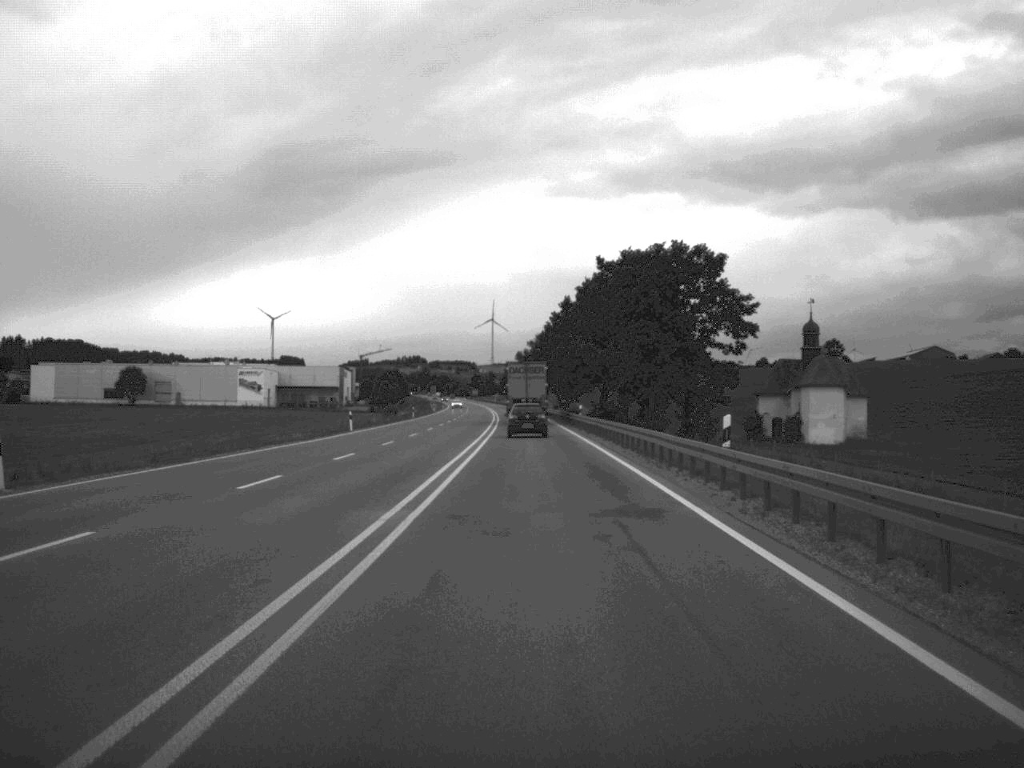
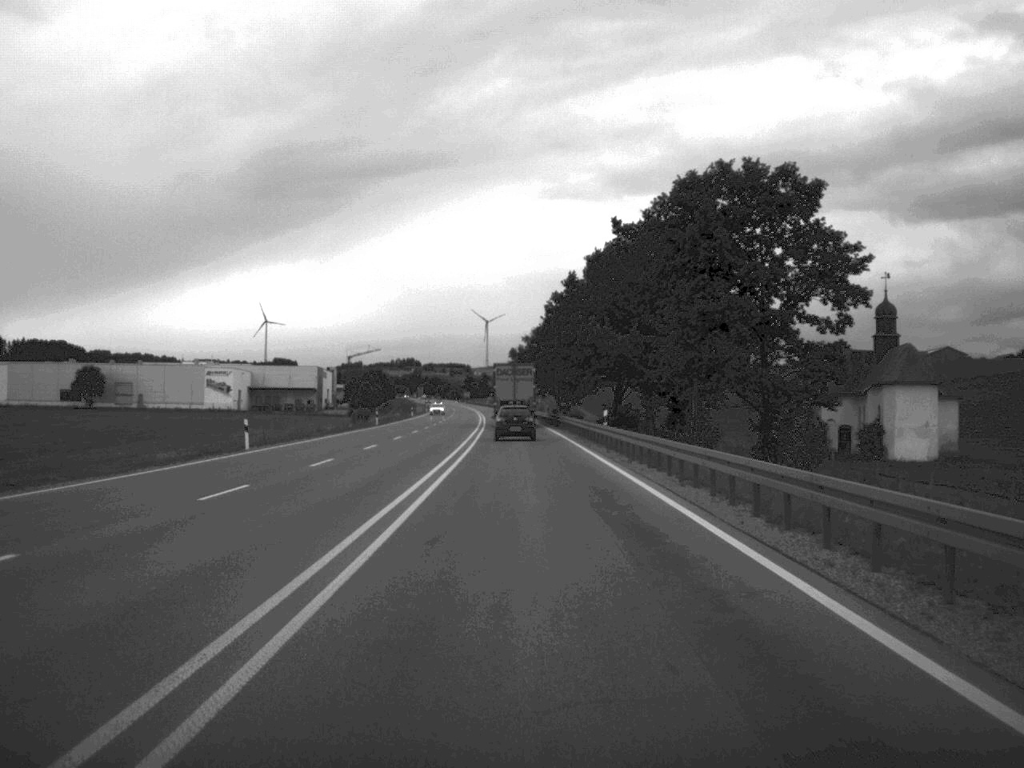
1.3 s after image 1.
(+0.1, +26.1) m; 0°
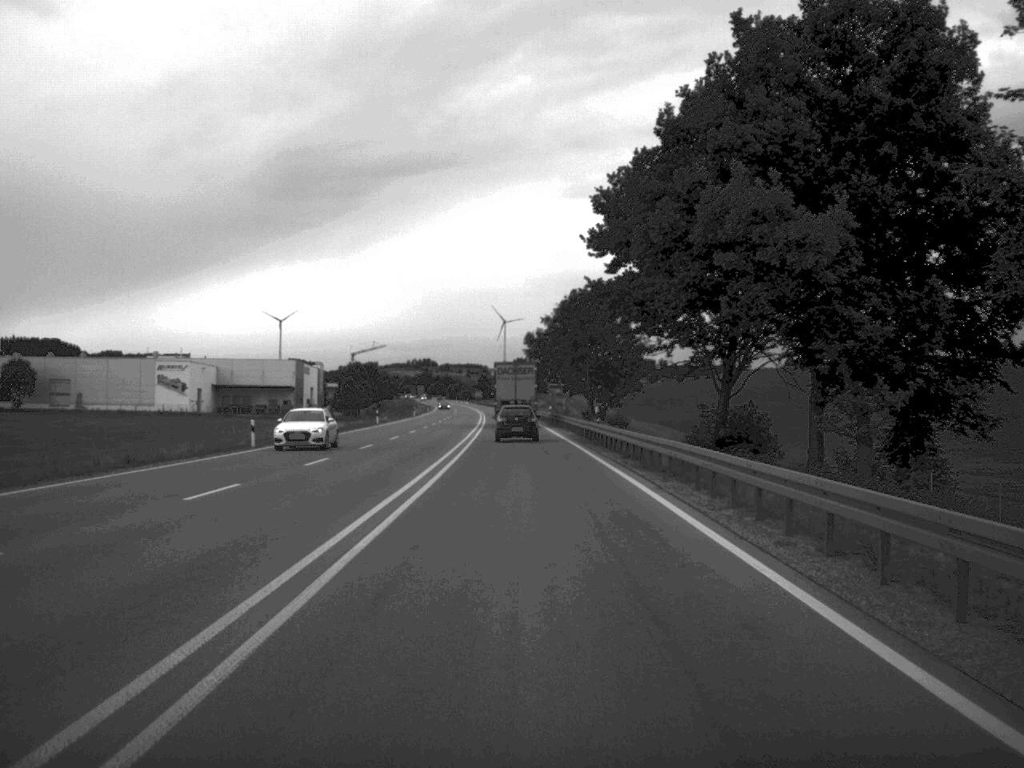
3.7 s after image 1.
(-0.3, +48.2) m; -1°
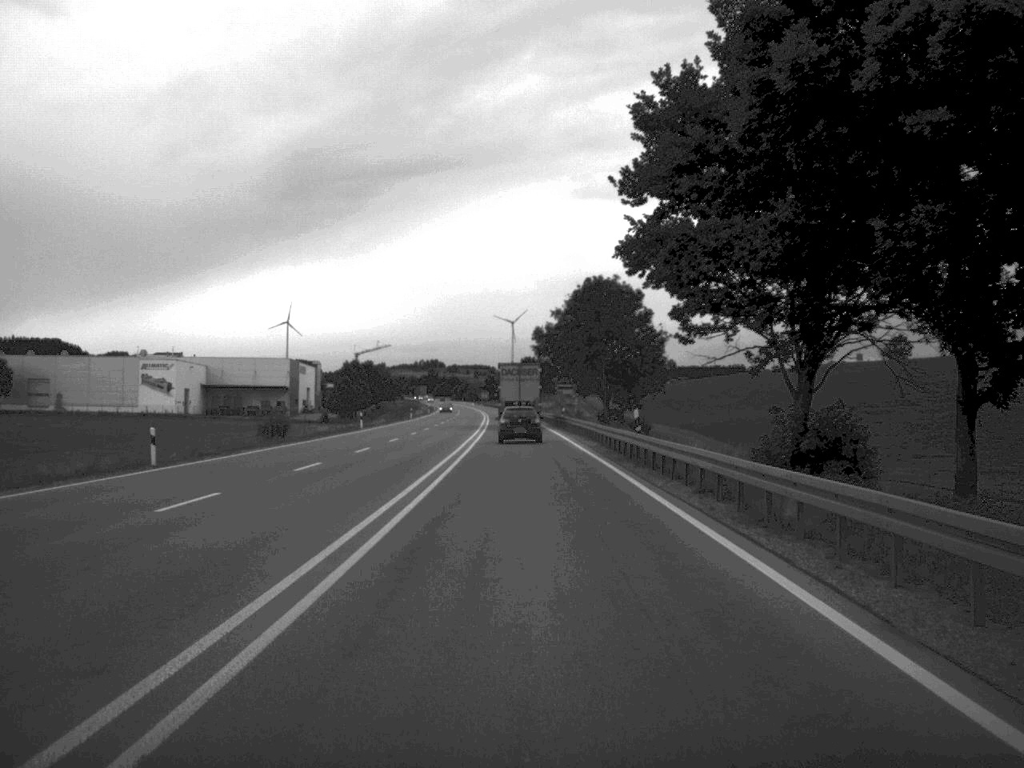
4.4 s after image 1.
(0.0, +13.9) m; 0°
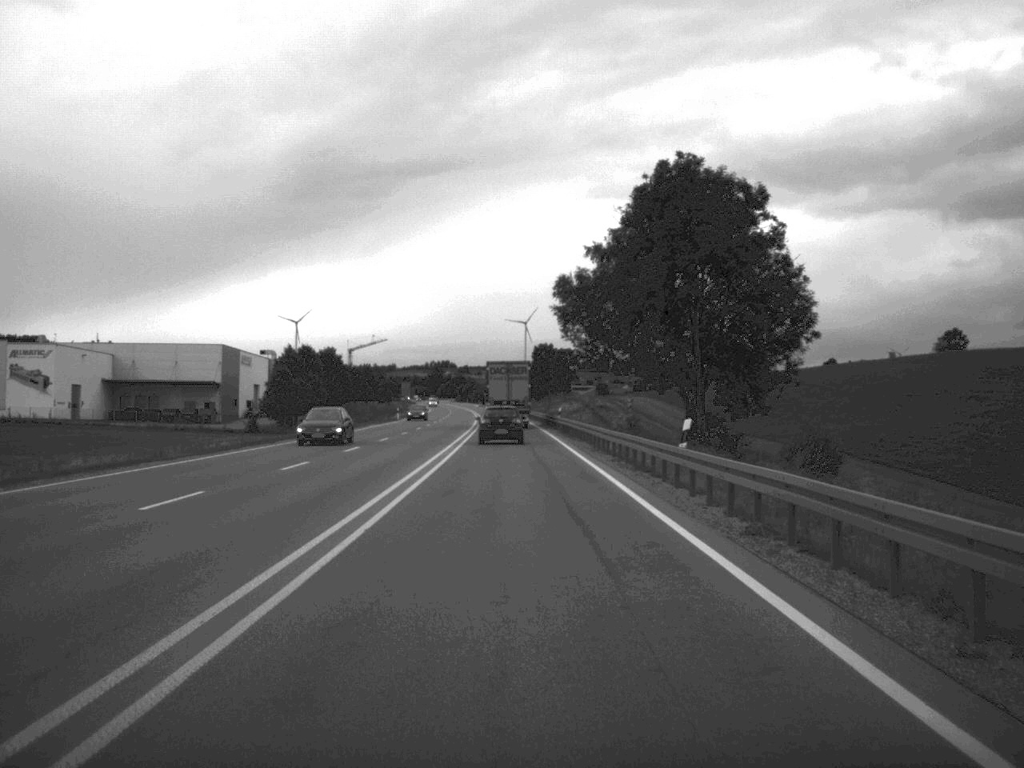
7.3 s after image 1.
(-0.3, +59.6) m; -1°
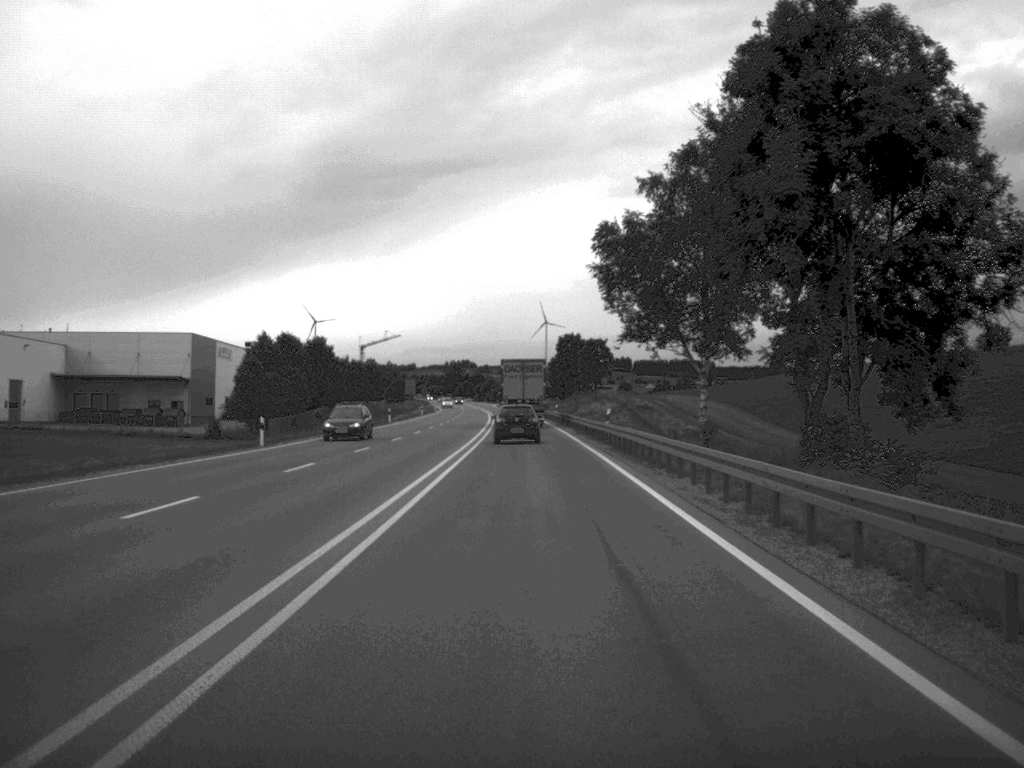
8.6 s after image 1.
(-0.3, +25.8) m; -1°
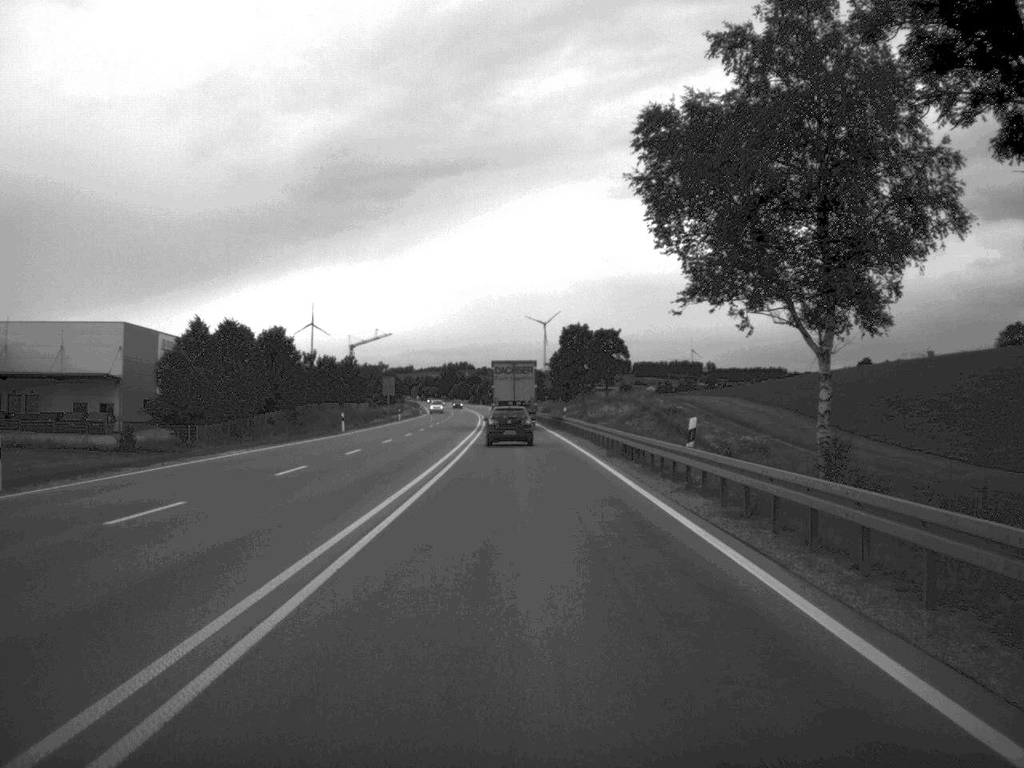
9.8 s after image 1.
(0.0, +24.3) m; 0°
